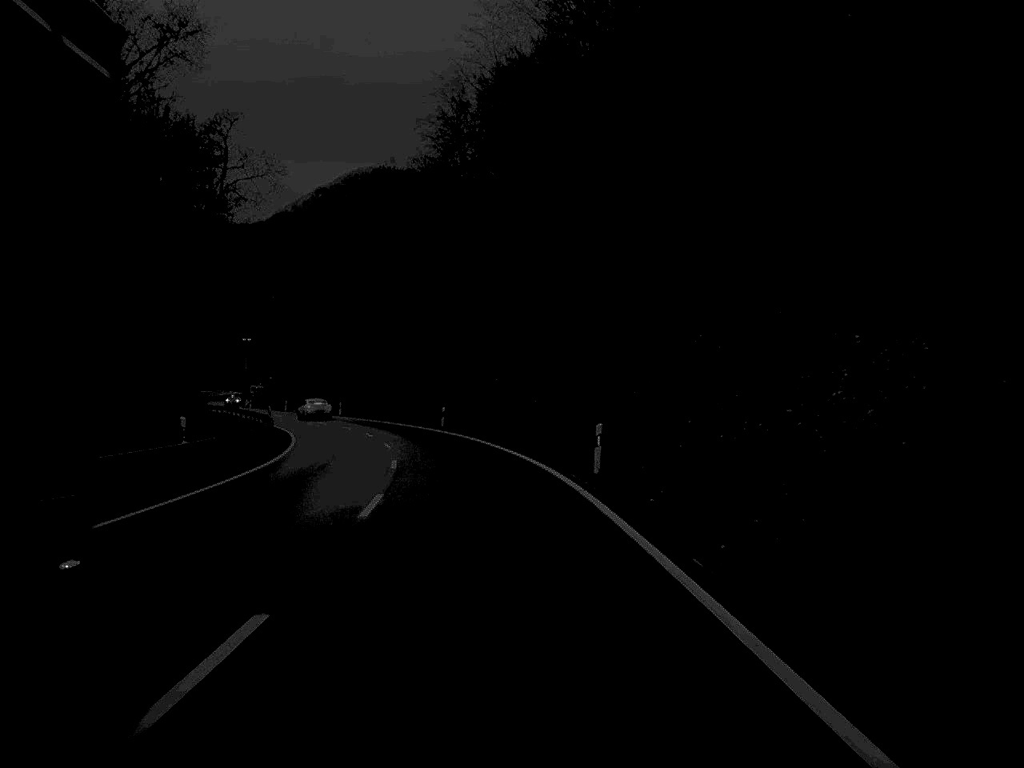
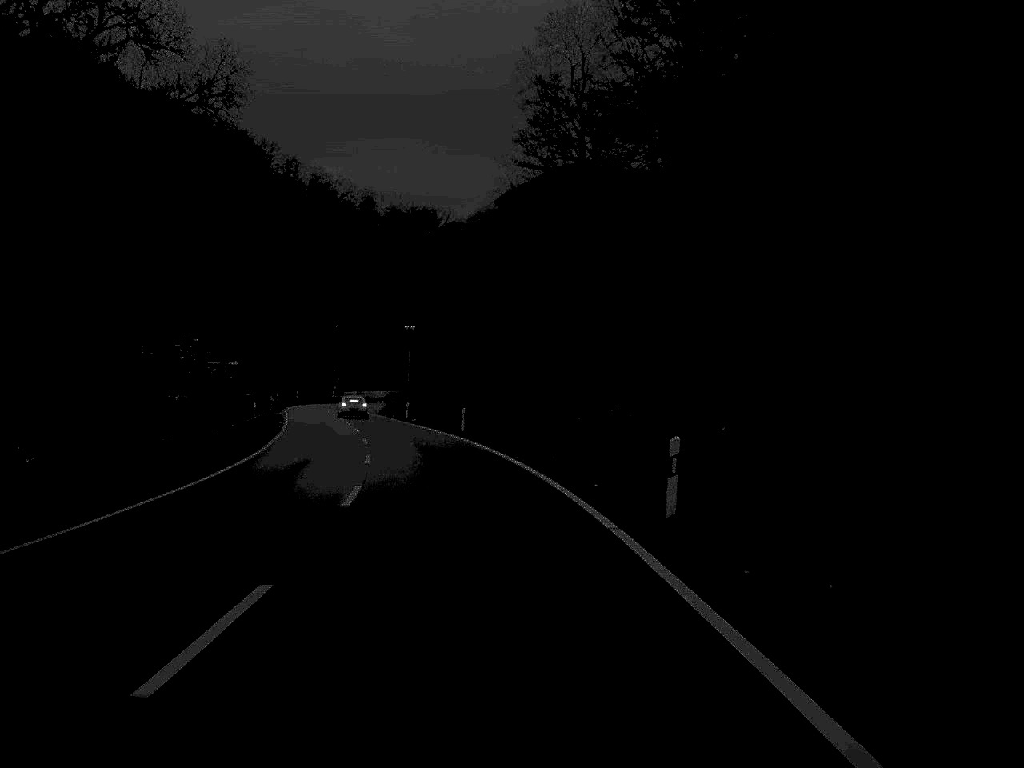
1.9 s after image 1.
(-3.2, +46.6) m; -9°
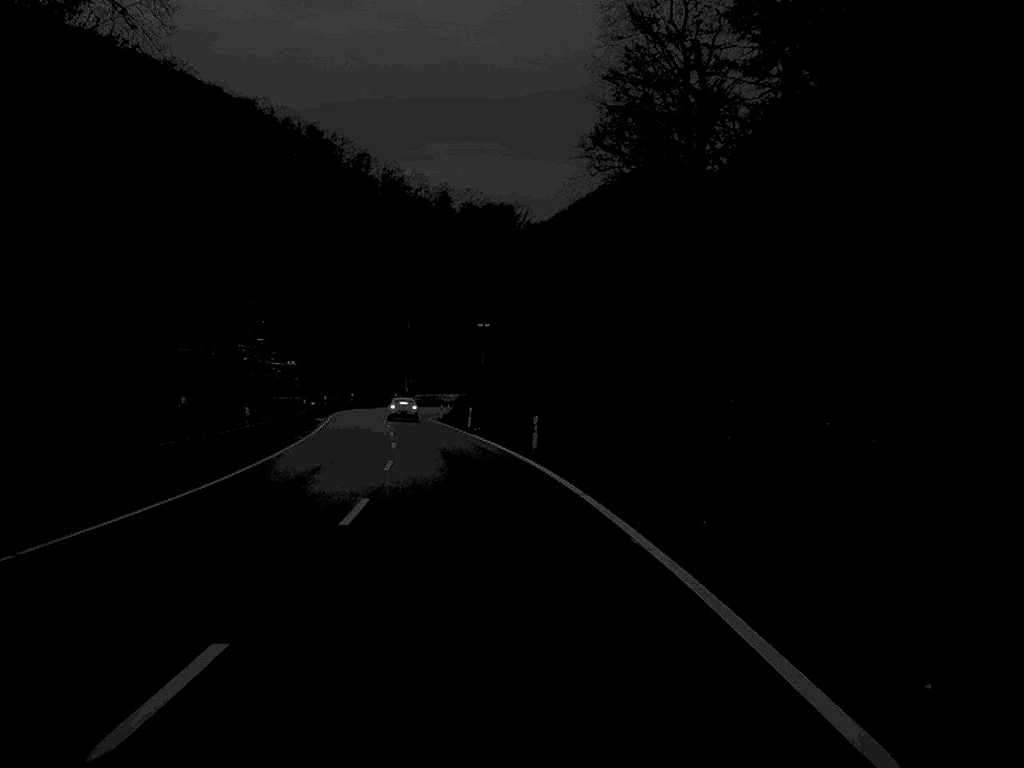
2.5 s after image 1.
(-0.5, +14.5) m; -3°
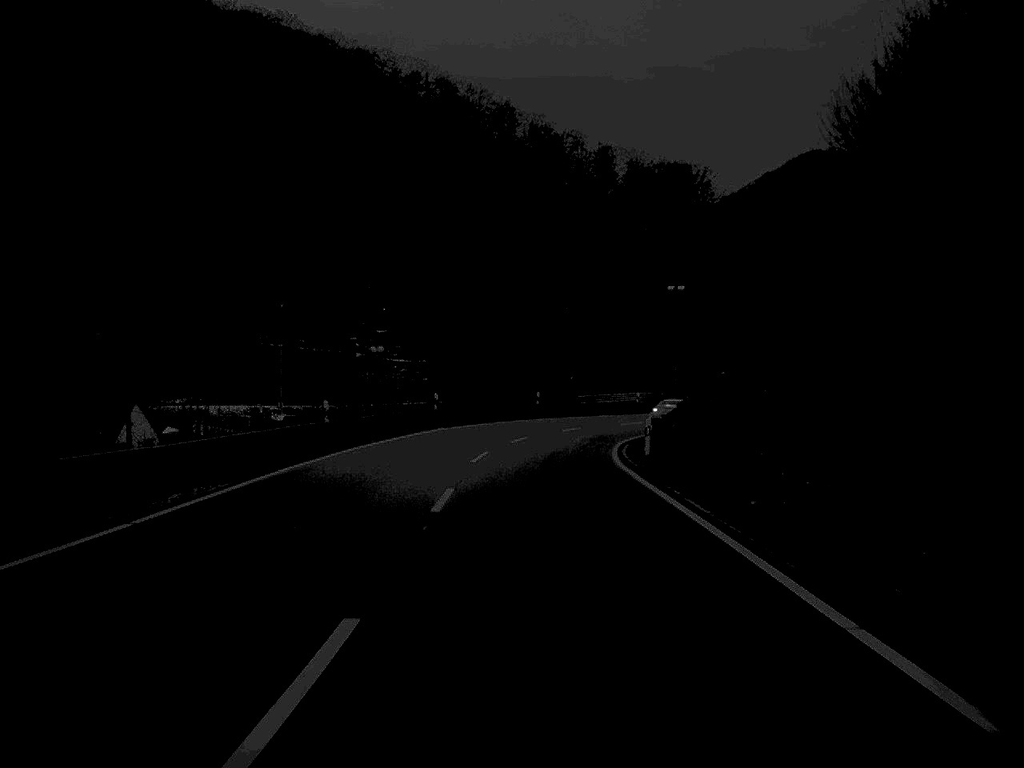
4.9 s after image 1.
(-4.8, +59.1) m; -7°
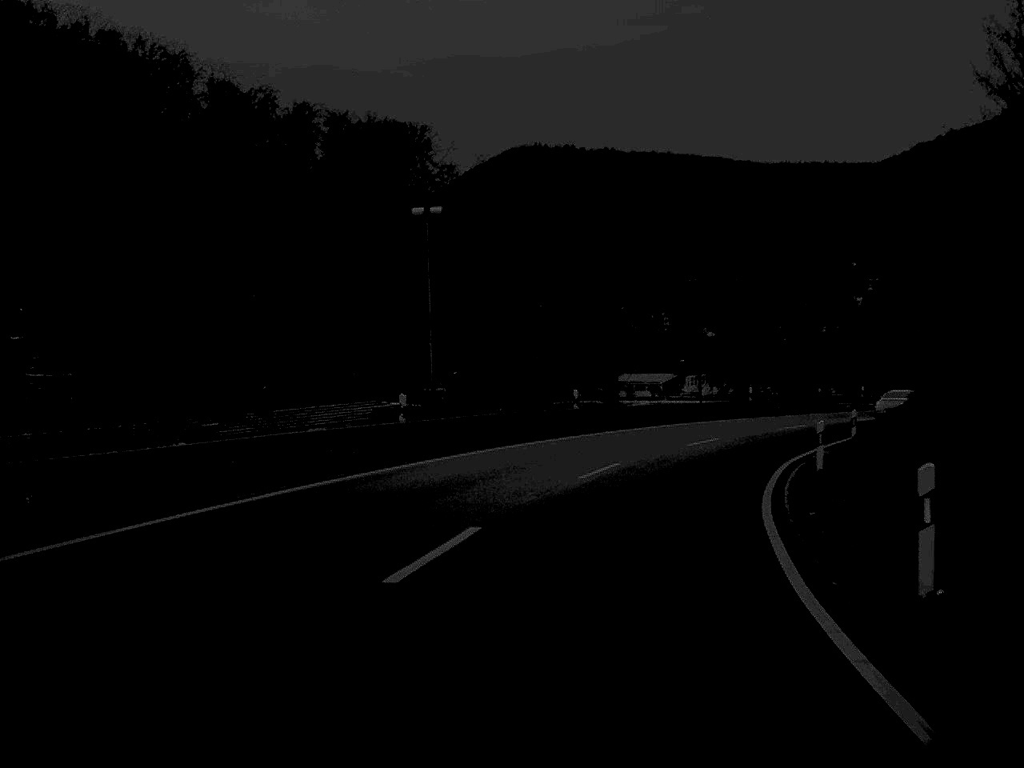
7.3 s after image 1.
(+3.4, +53.4) m; +14°
